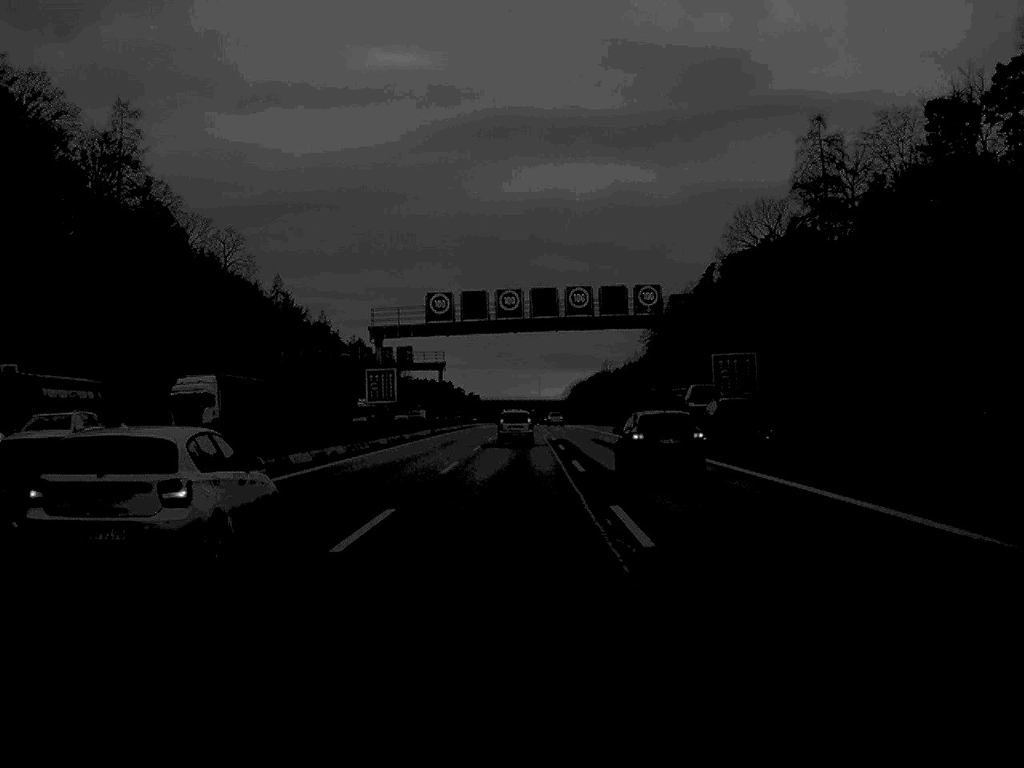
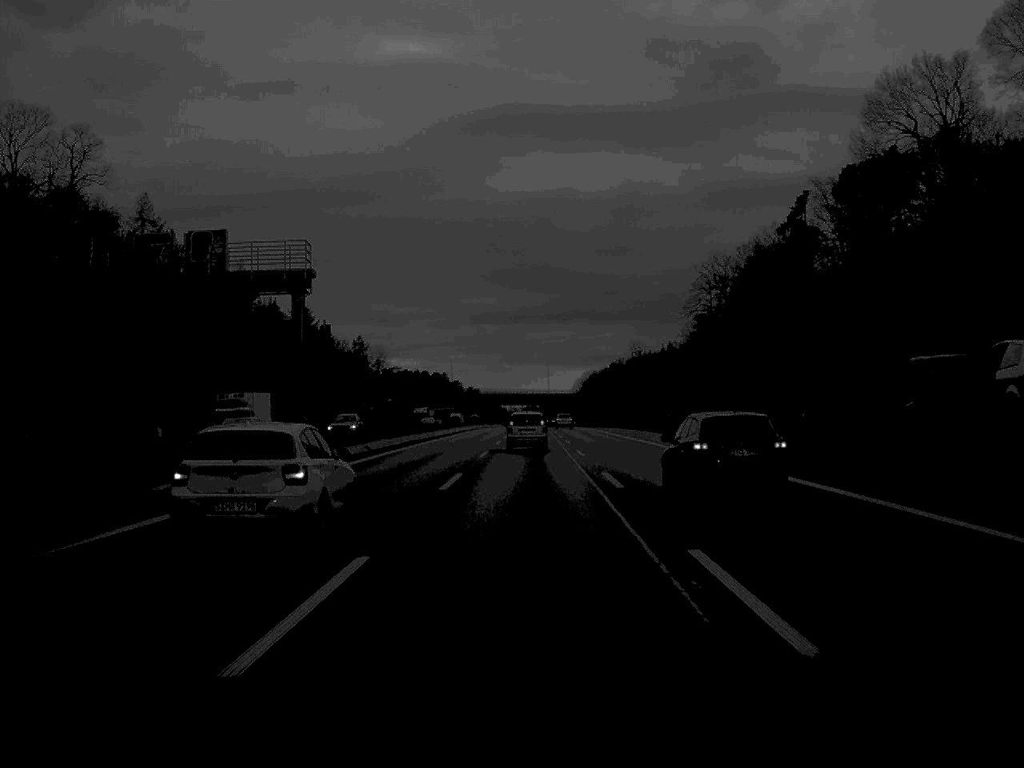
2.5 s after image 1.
(-0.3, +77.5) m; 0°
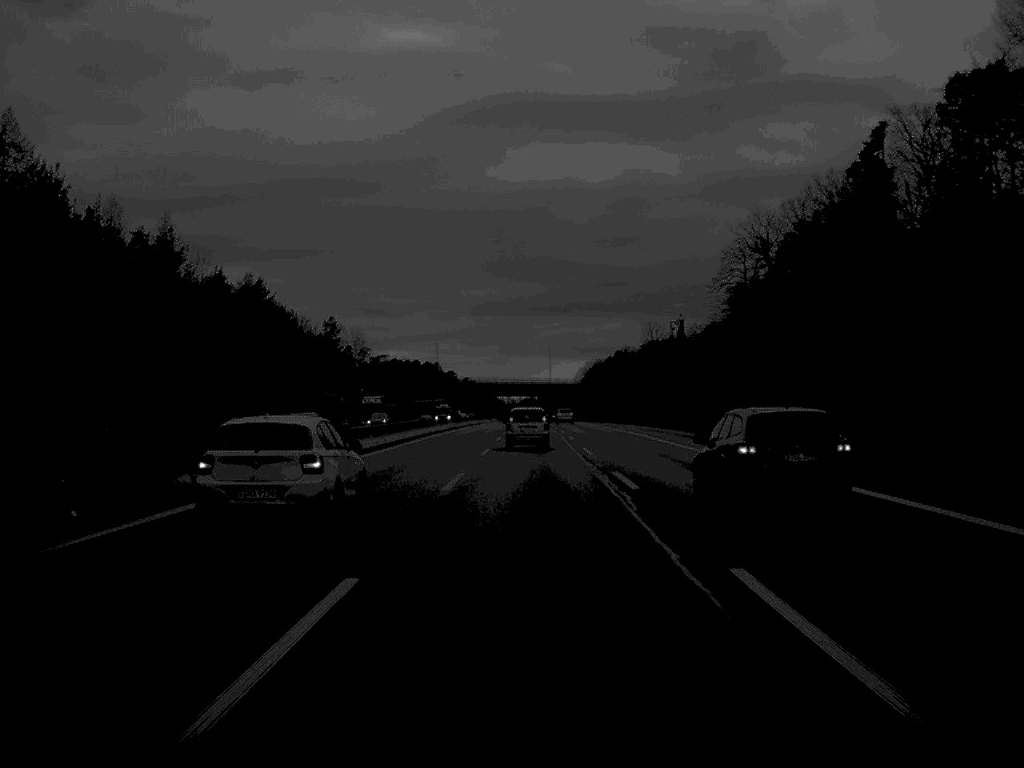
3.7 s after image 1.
(0.0, +37.6) m; 0°
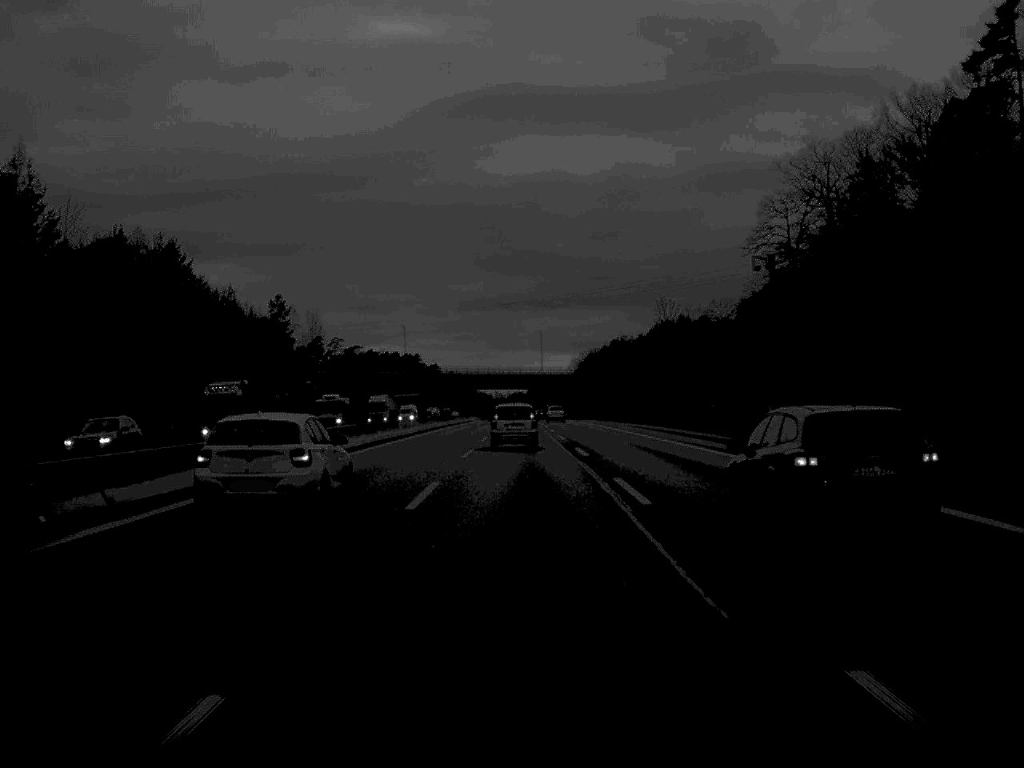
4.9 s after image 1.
(+0.2, +40.0) m; +1°
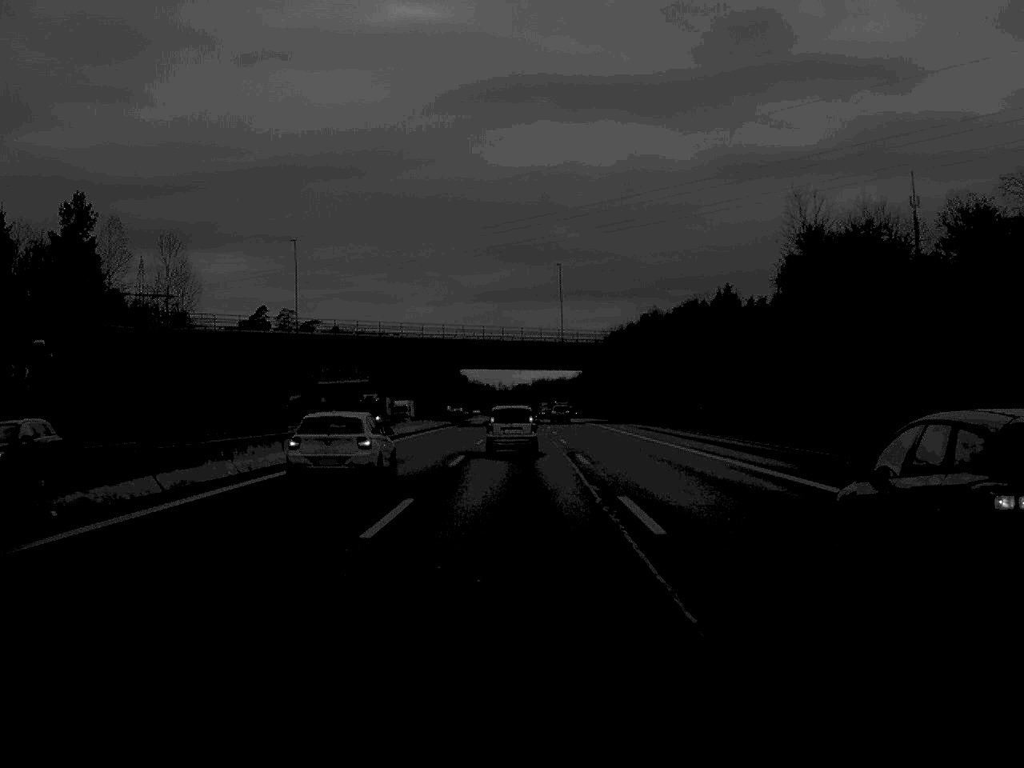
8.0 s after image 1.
(-0.2, +92.4) m; 0°
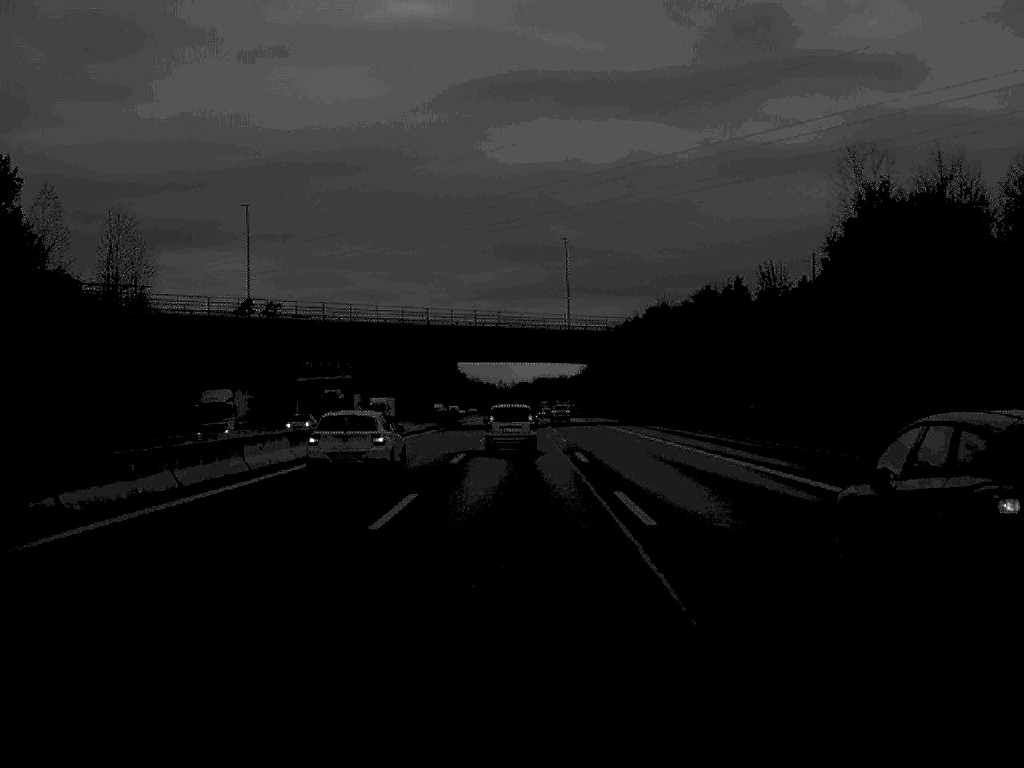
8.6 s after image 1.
(0.0, +16.7) m; 0°
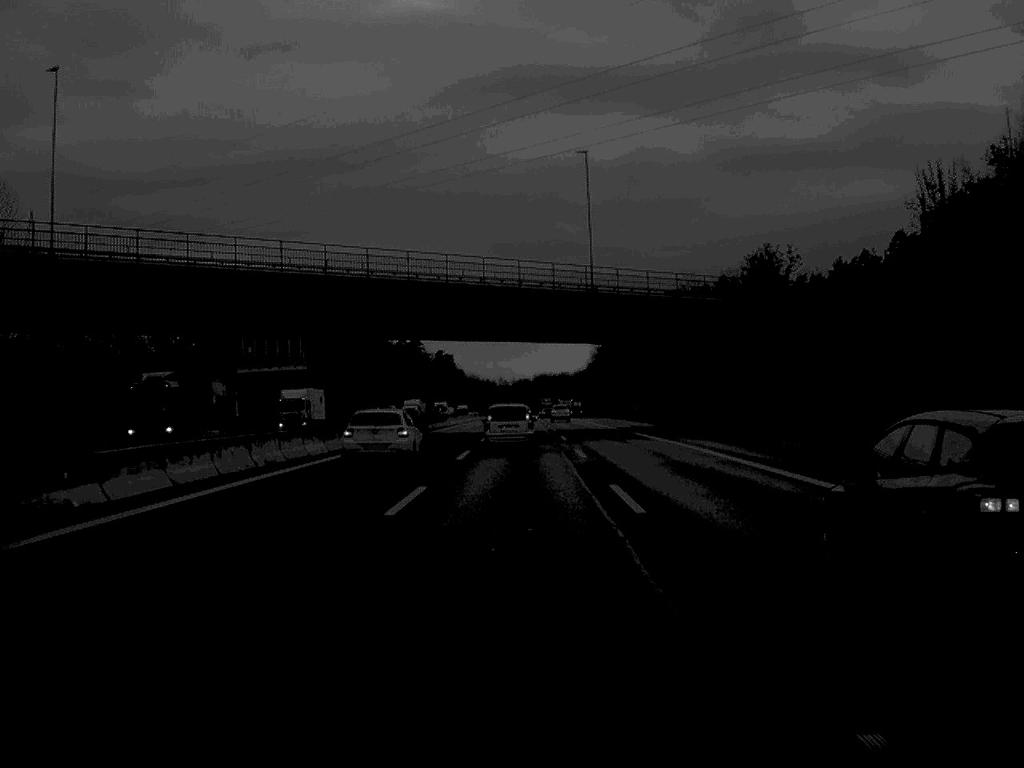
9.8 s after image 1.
(0.0, +33.7) m; 0°
